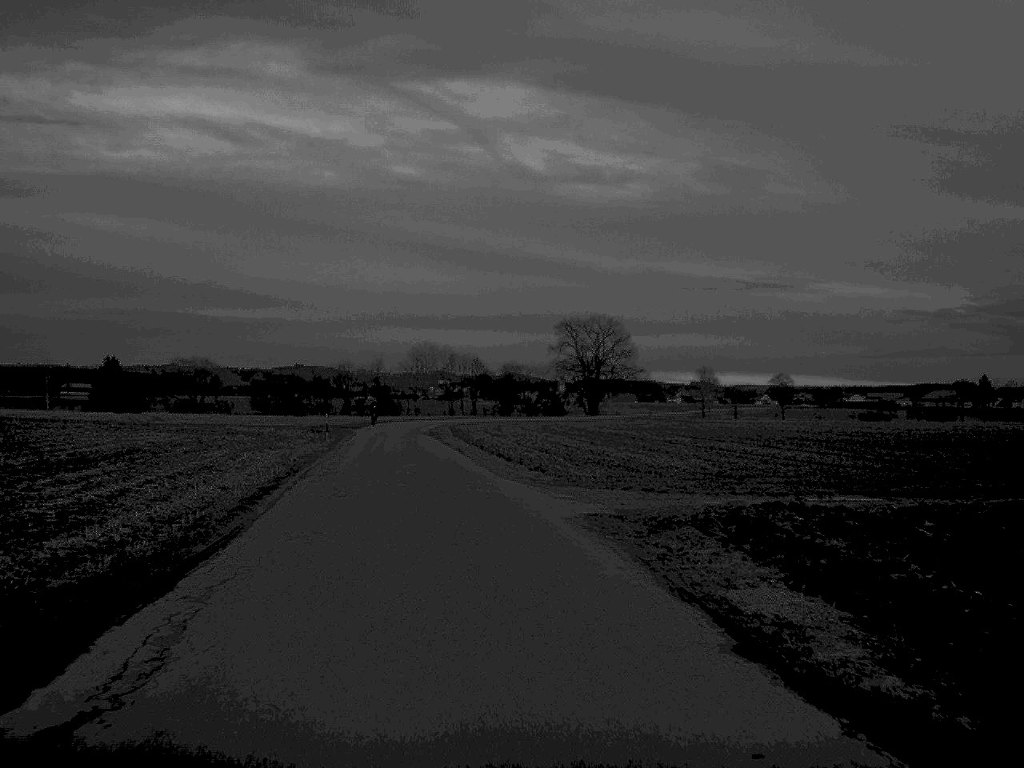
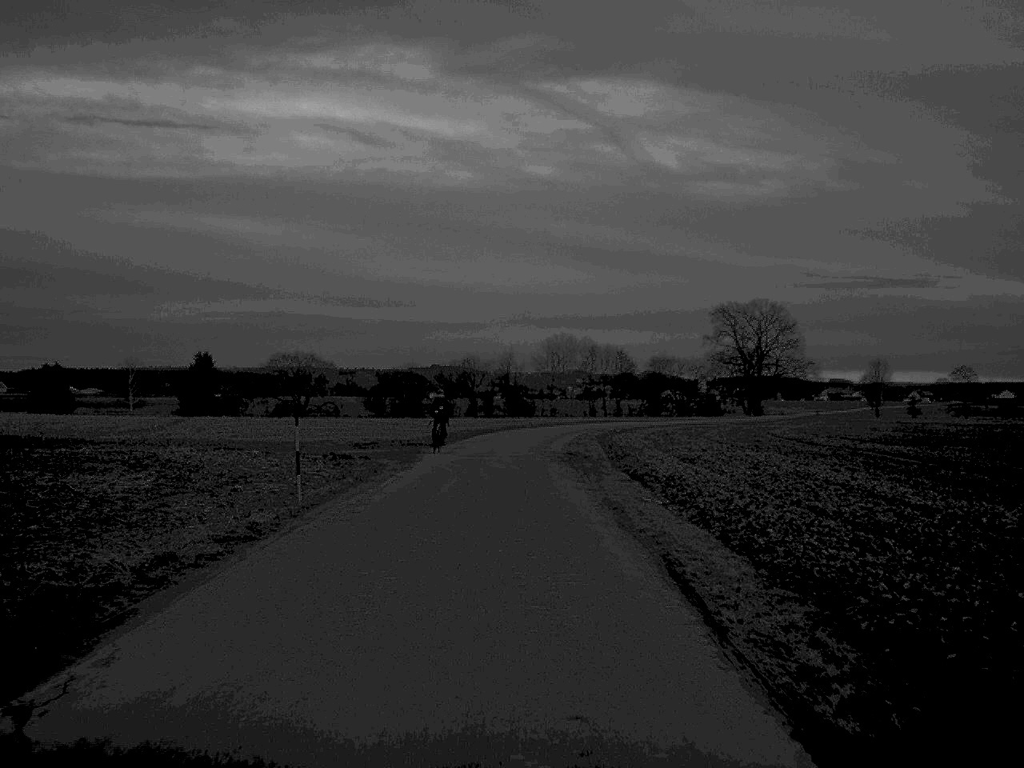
(-2.2, +33.6) m; -6°
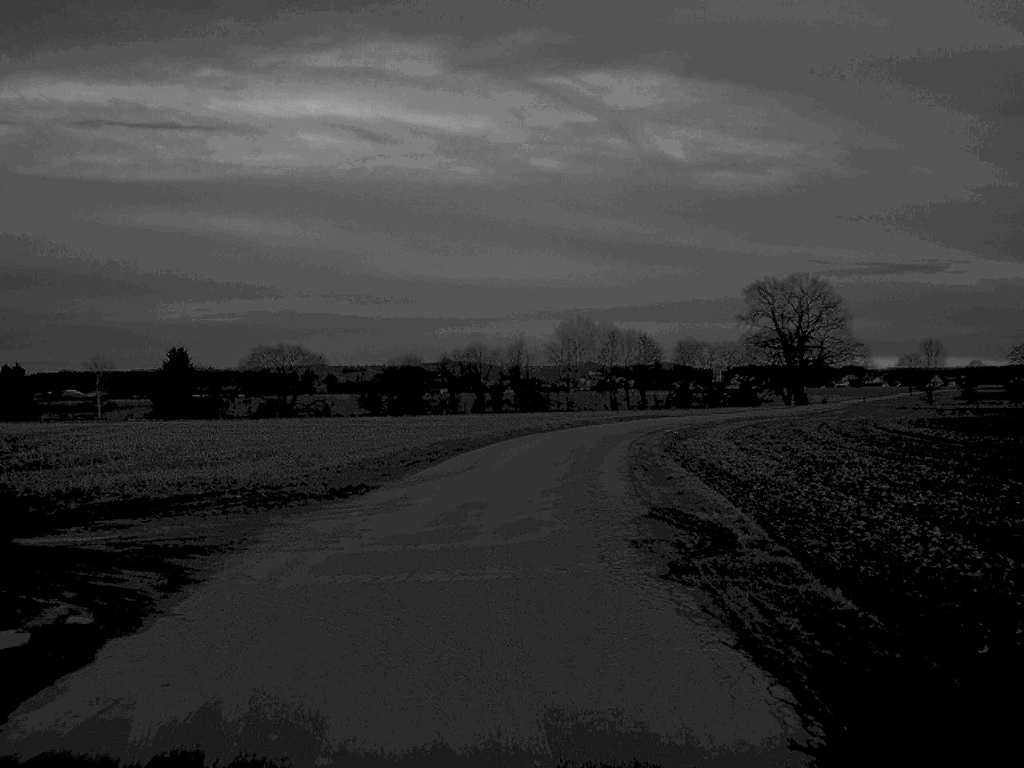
(-0.1, +25.6) m; 0°
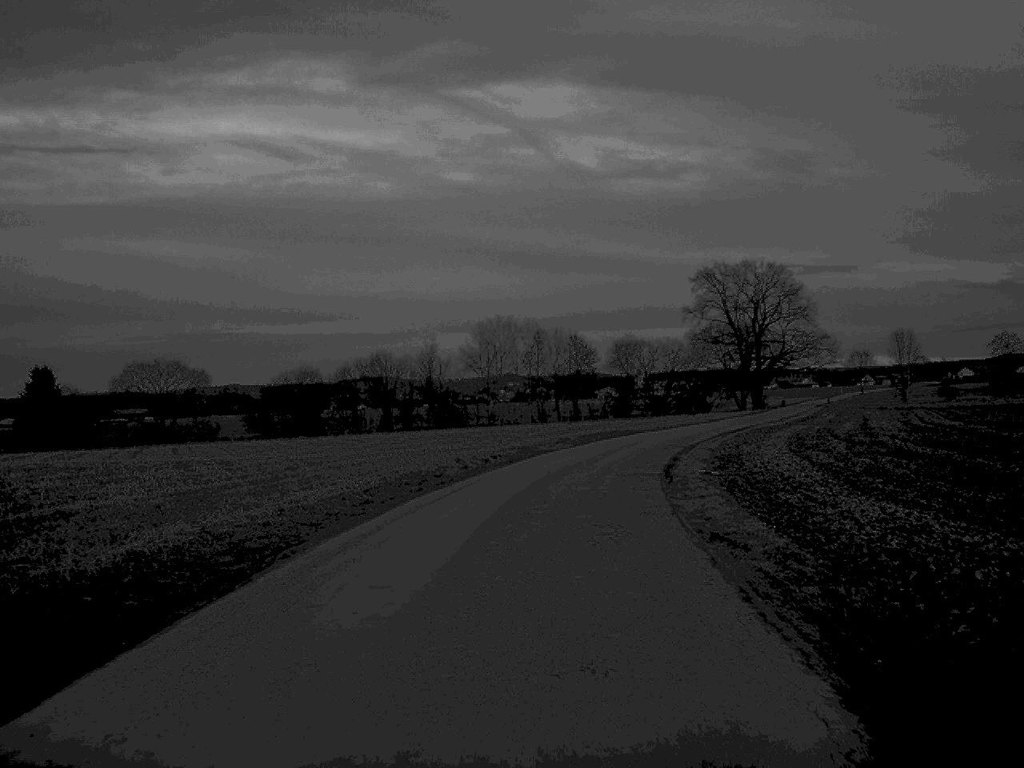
(+0.7, +28.5) m; +4°
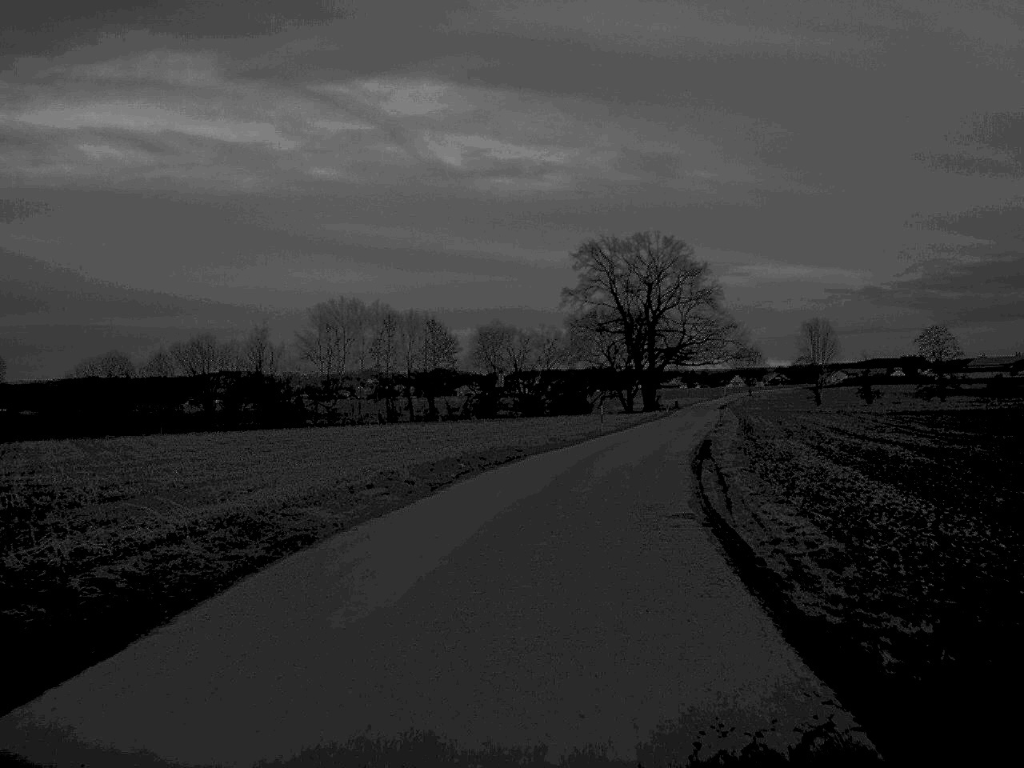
(+1.4, +28.6) m; +6°
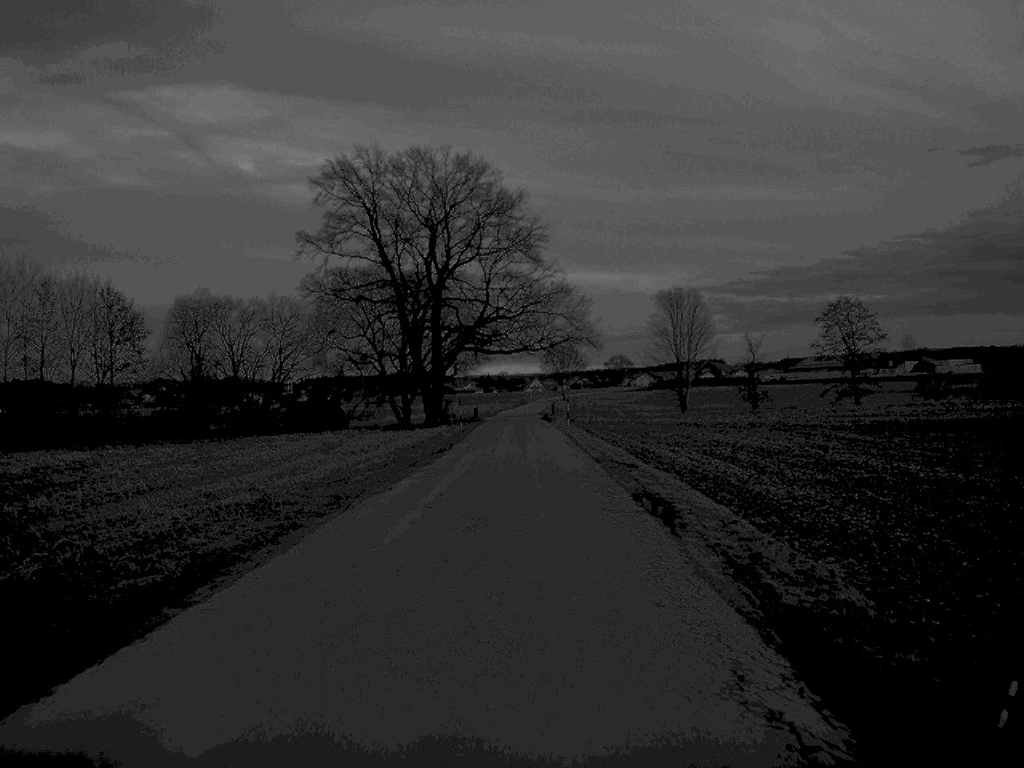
(+5.6, +52.5) m; +9°
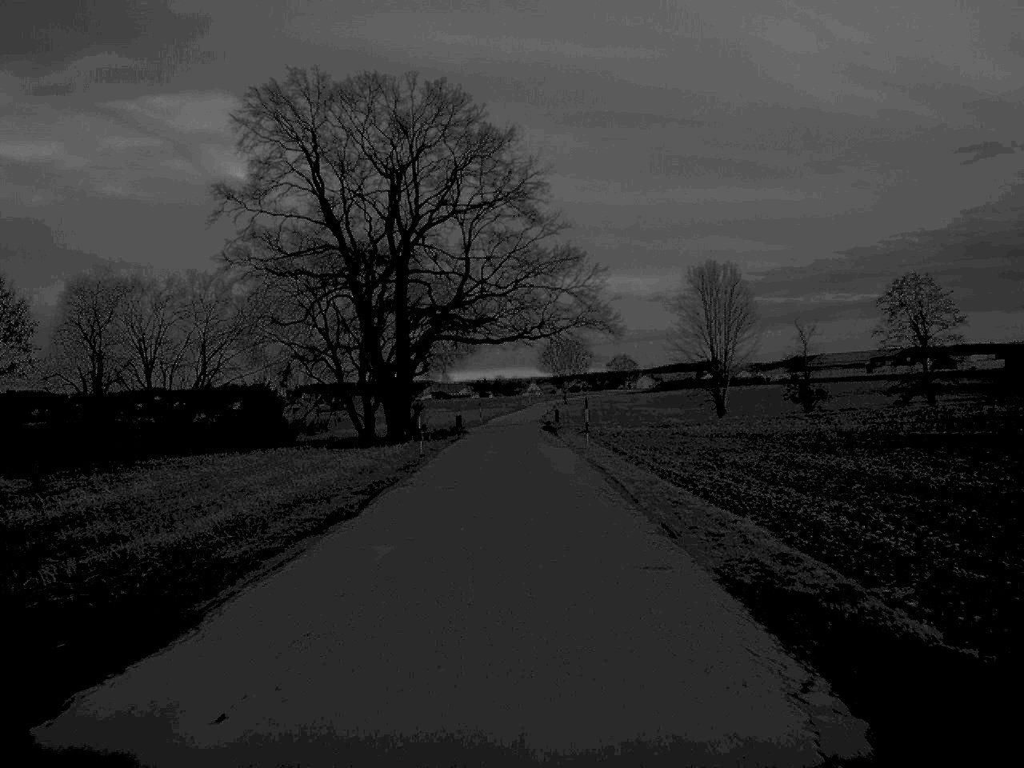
(+0.1, +23.5) m; 0°
